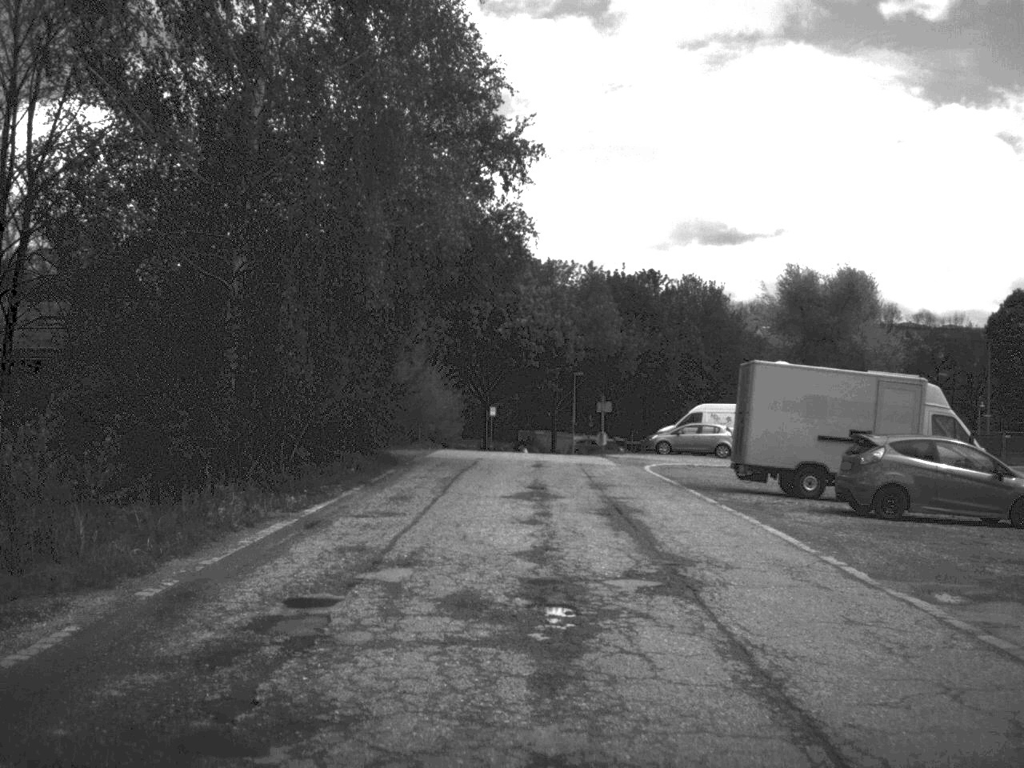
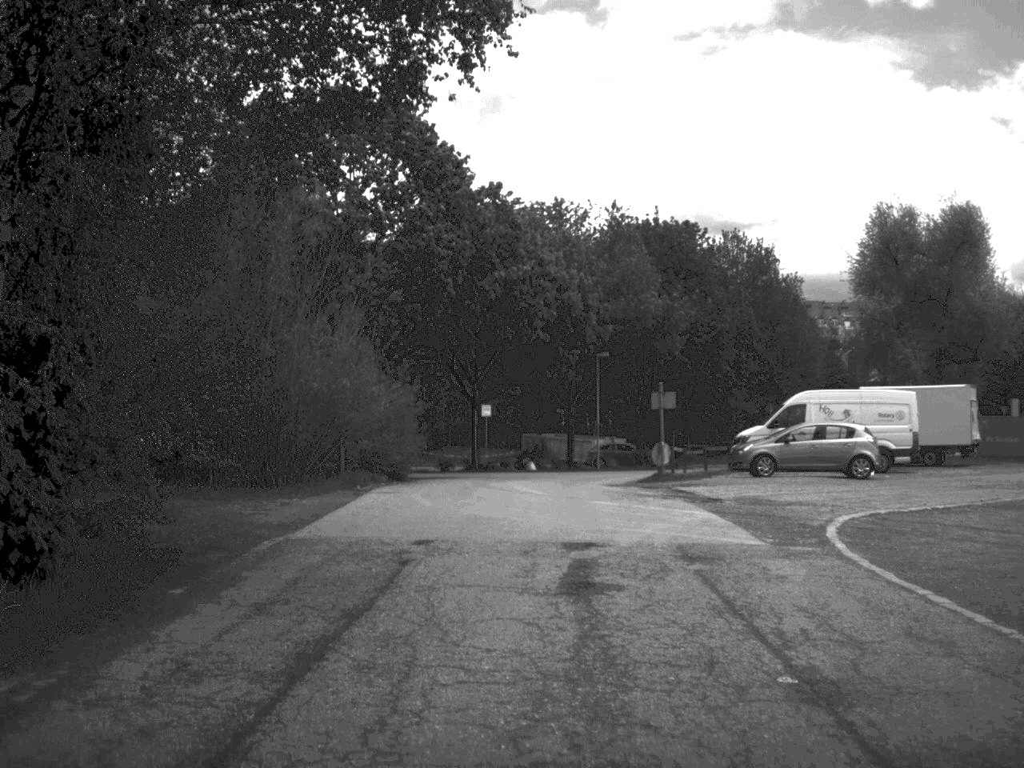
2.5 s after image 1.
(-0.1, +21.7) m; 0°
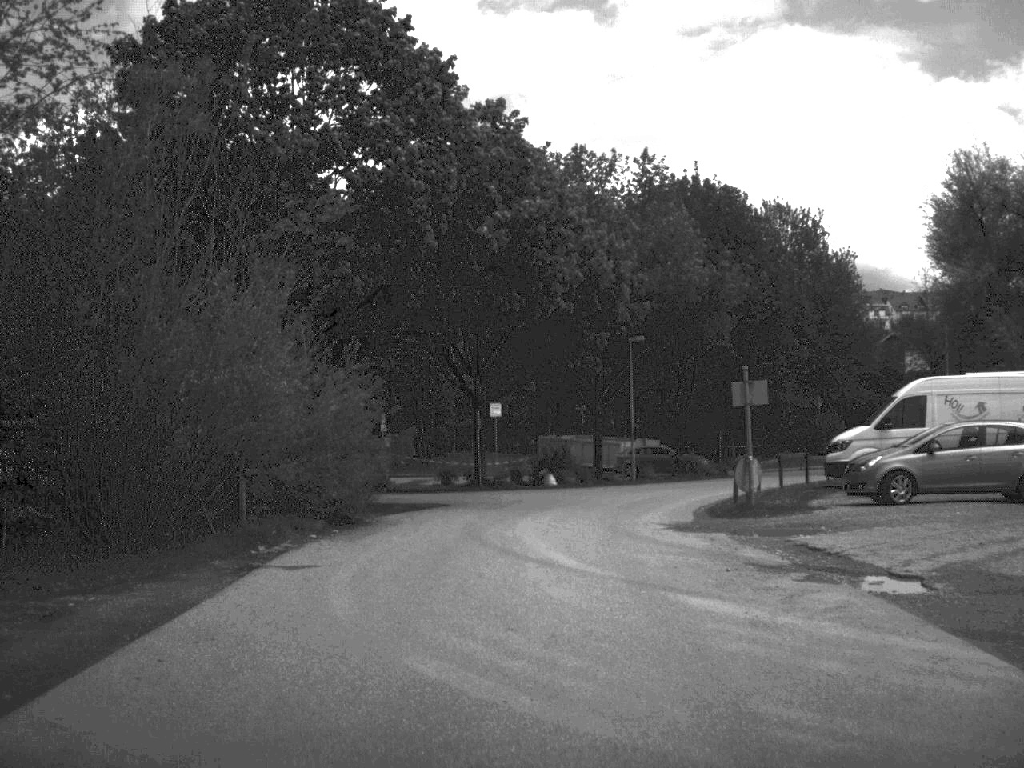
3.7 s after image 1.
(0.0, +10.7) m; -1°
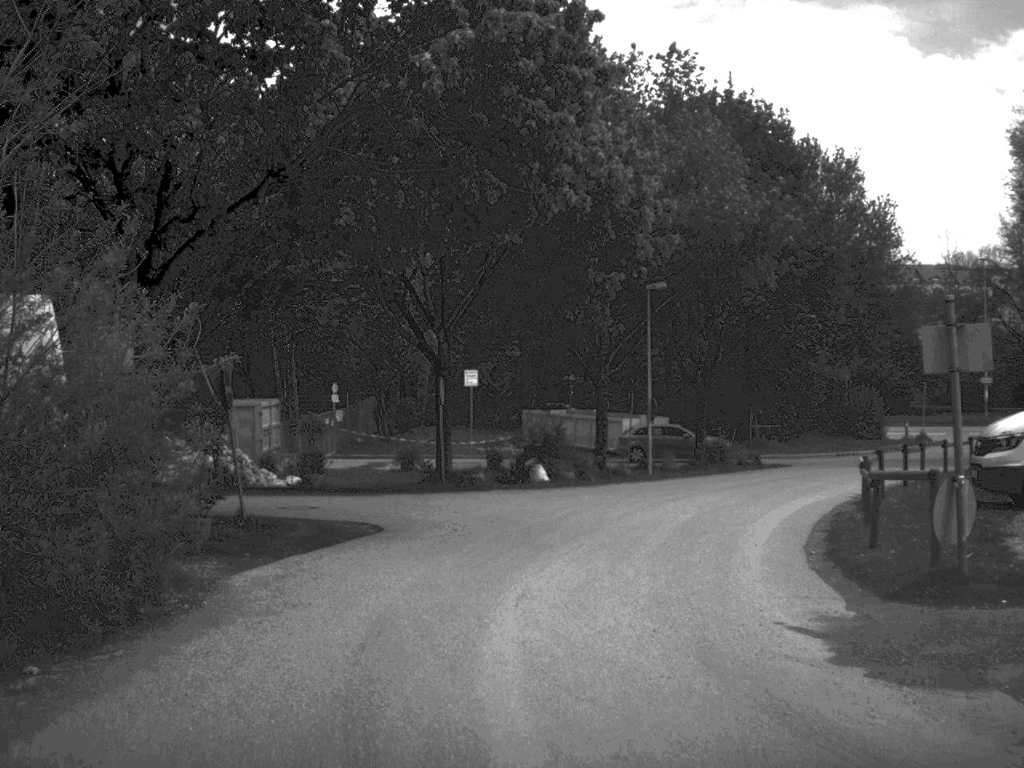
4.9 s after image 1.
(0.0, +10.8) m; +1°
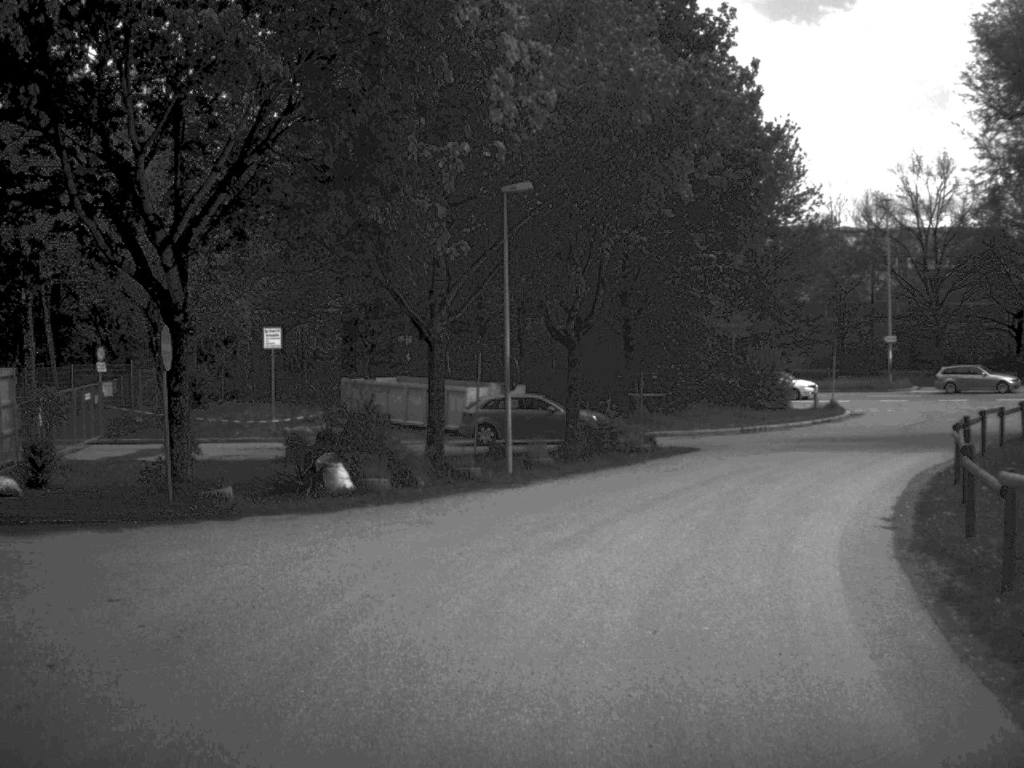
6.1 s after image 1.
(+0.6, +11.2) m; +7°
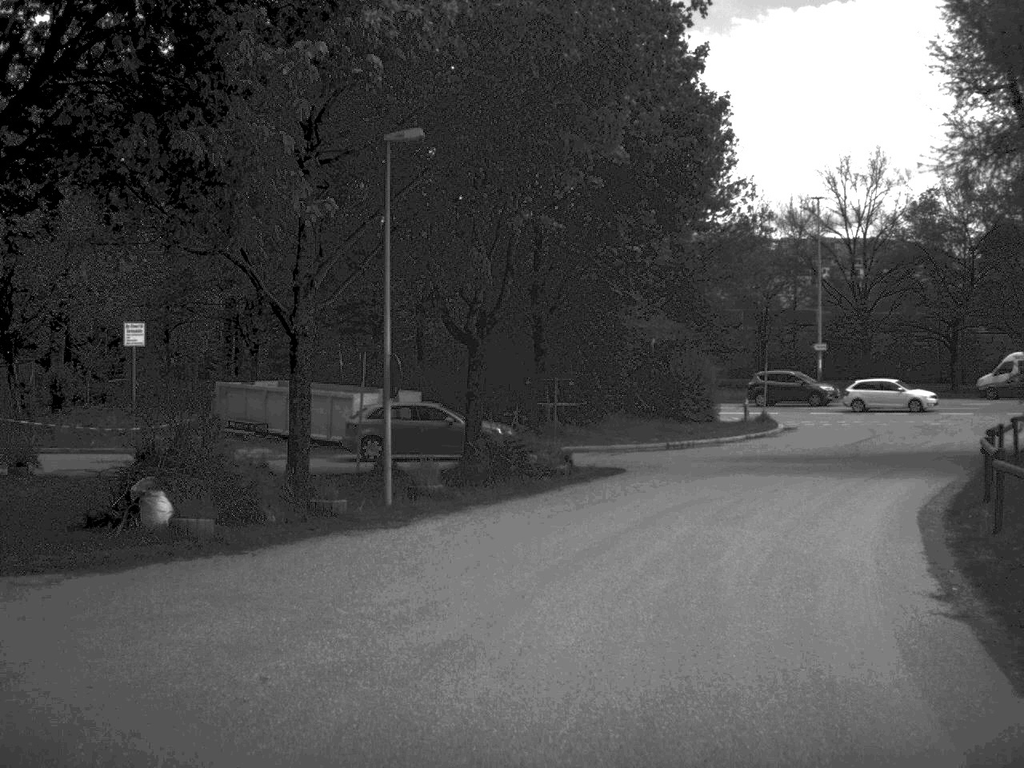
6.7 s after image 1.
(+0.2, +5.0) m; +4°
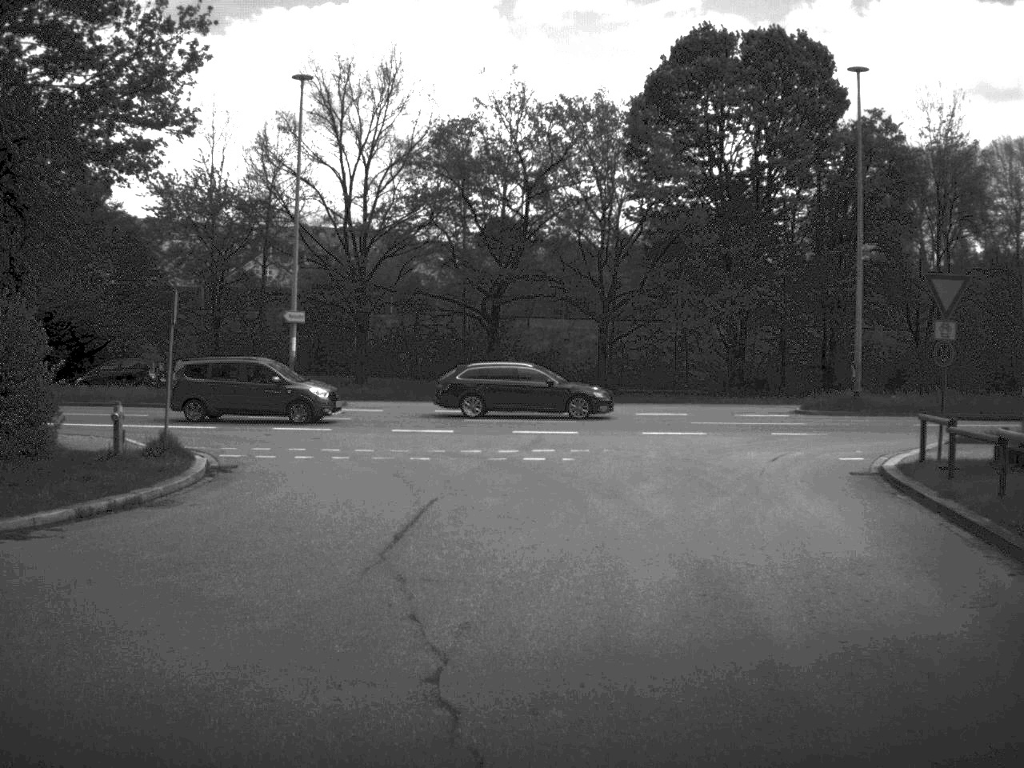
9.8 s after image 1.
(+5.3, +24.5) m; +23°
